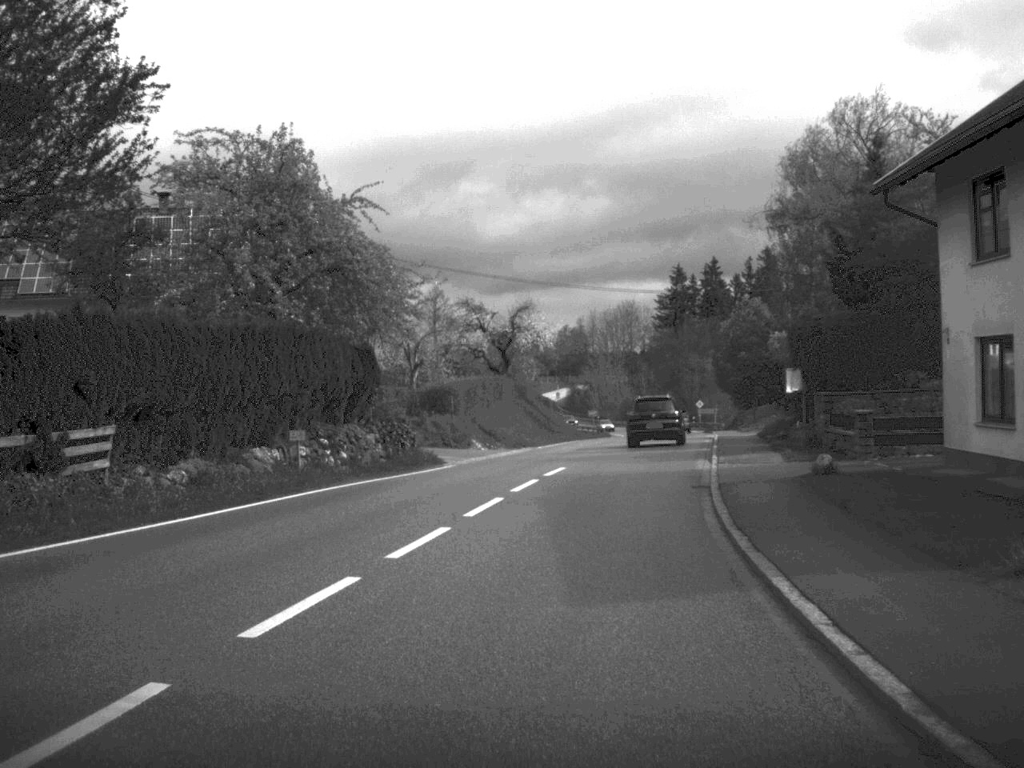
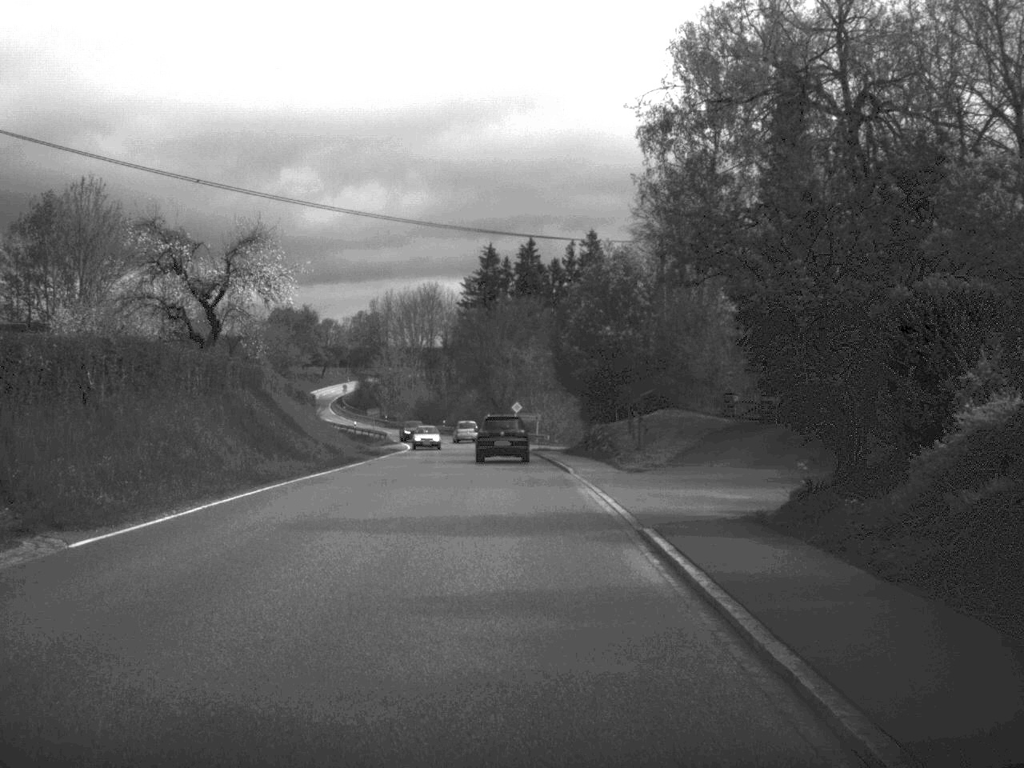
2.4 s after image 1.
(+3.1, +33.0) m; +8°
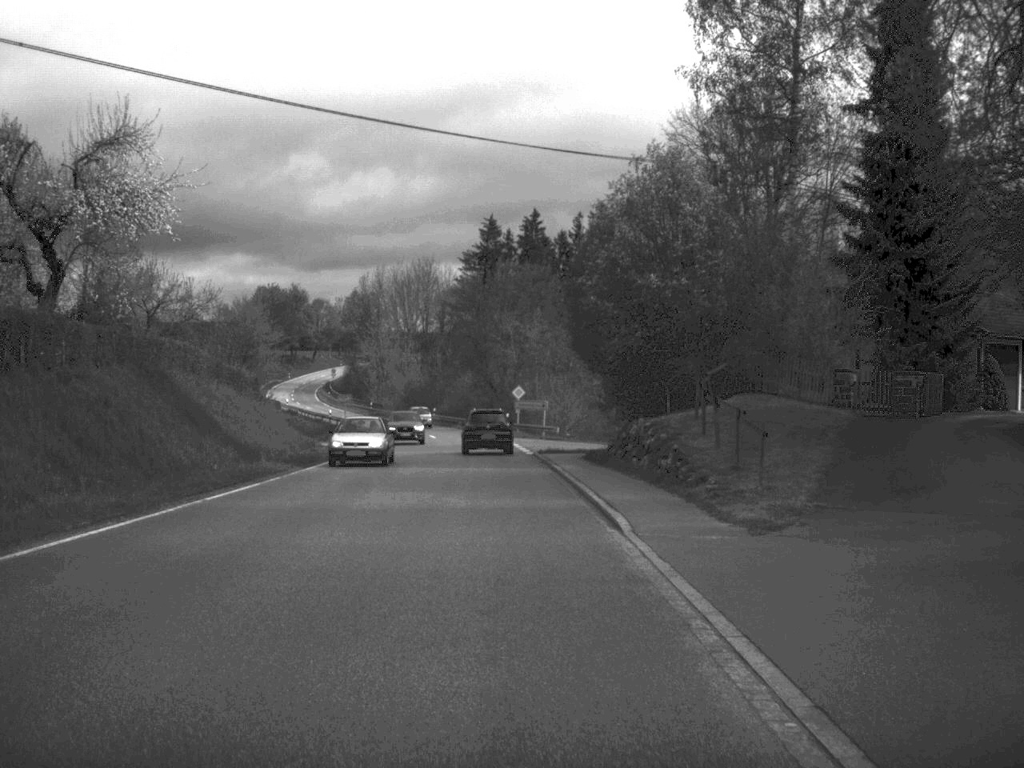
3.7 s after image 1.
(0.0, +18.0) m; 0°
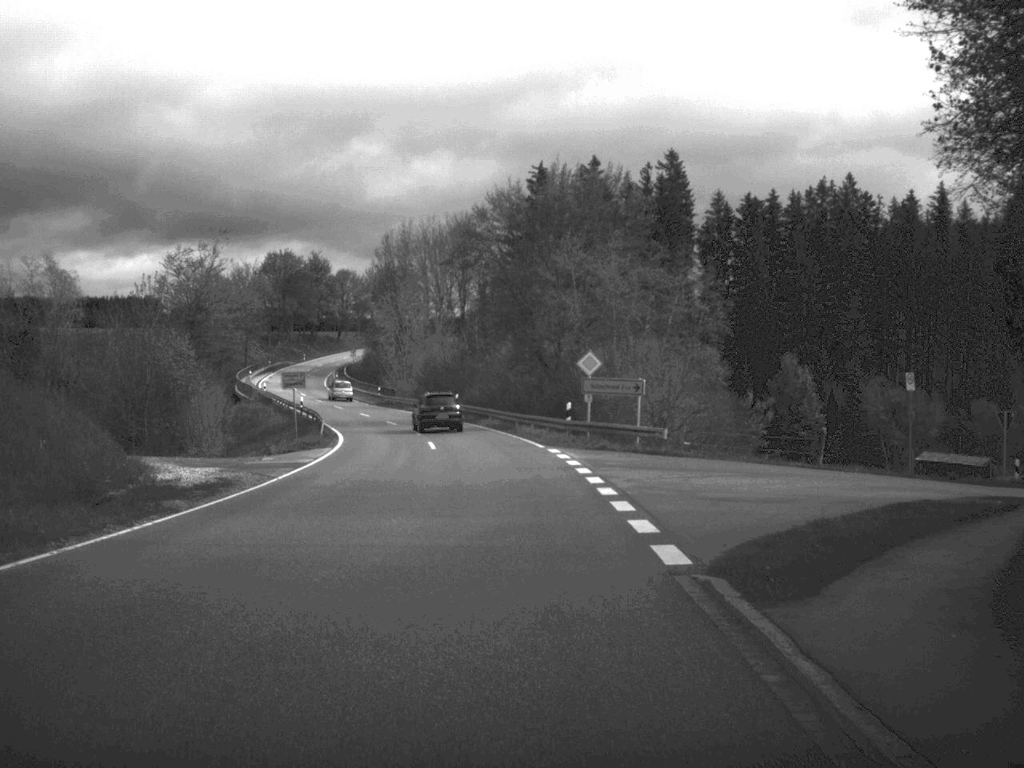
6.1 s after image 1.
(-0.7, +34.5) m; -2°
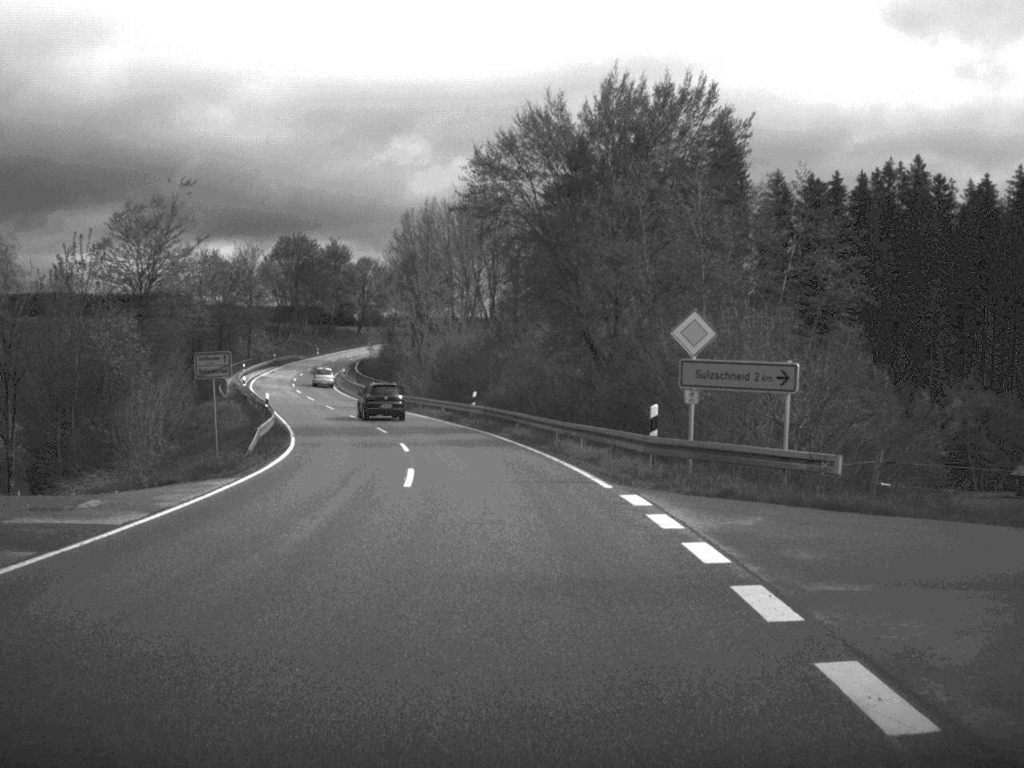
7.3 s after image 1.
(-0.3, +18.0) m; -2°
